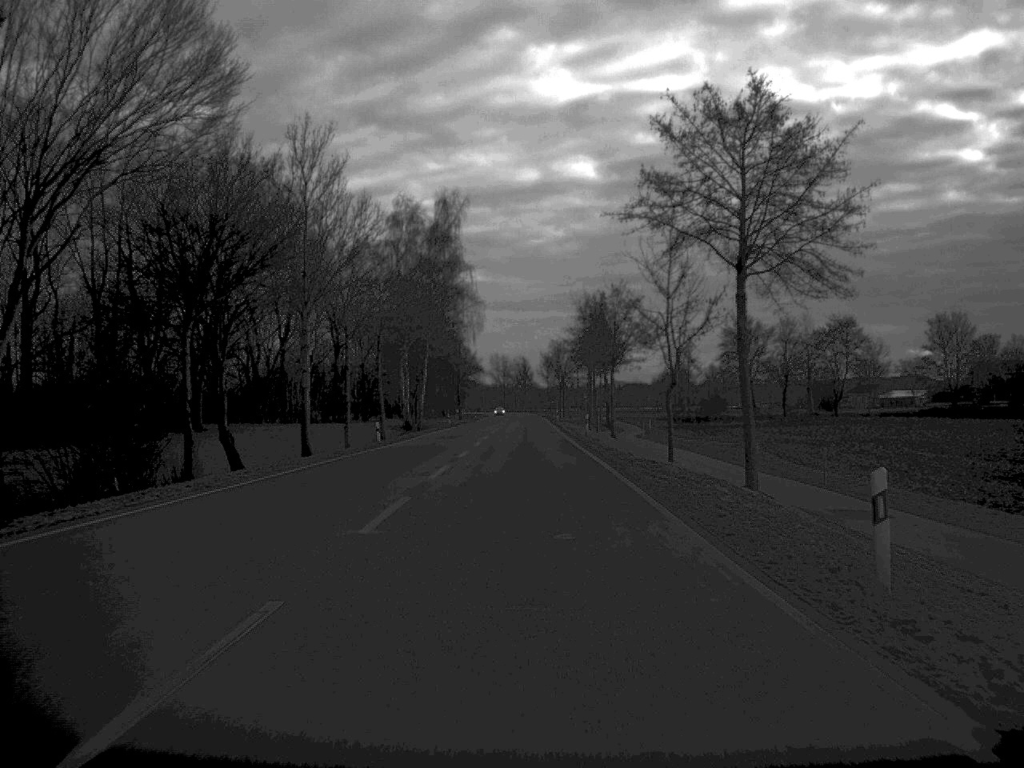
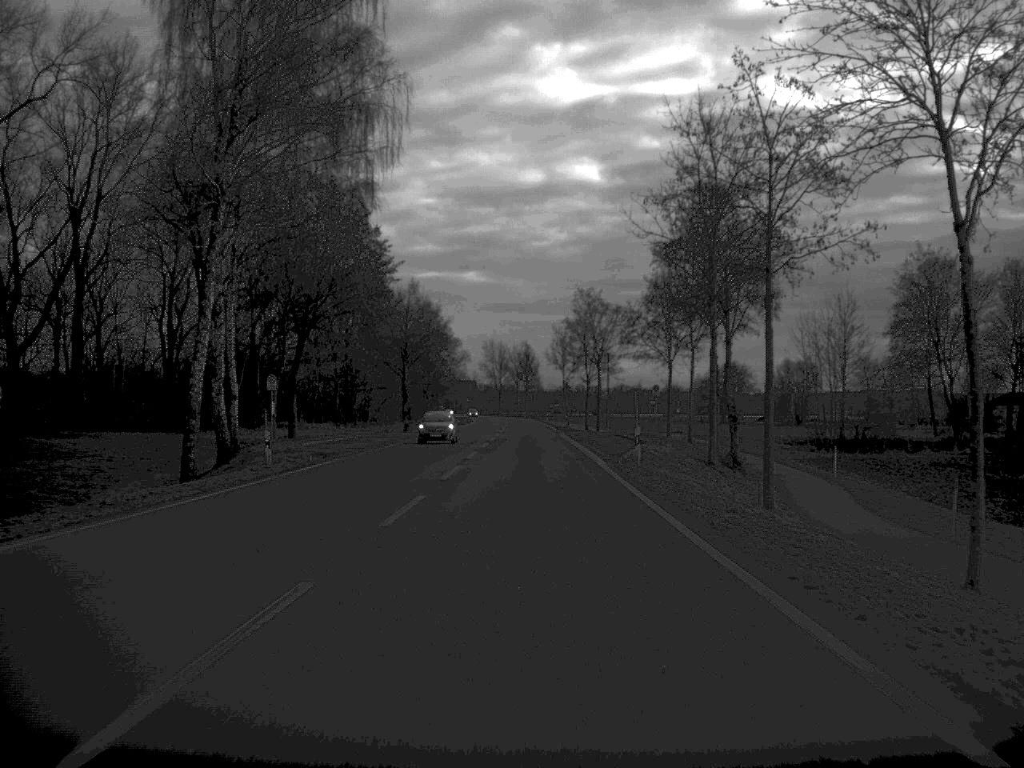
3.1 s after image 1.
(-0.1, +81.7) m; 0°
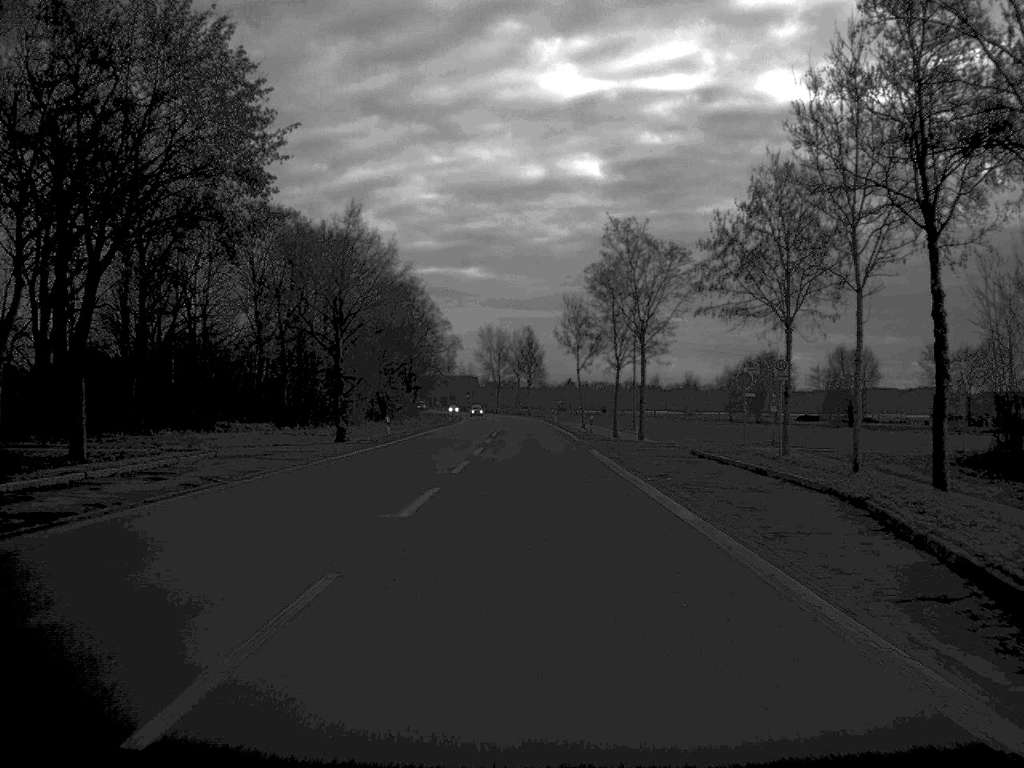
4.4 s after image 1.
(-0.1, +34.9) m; 0°
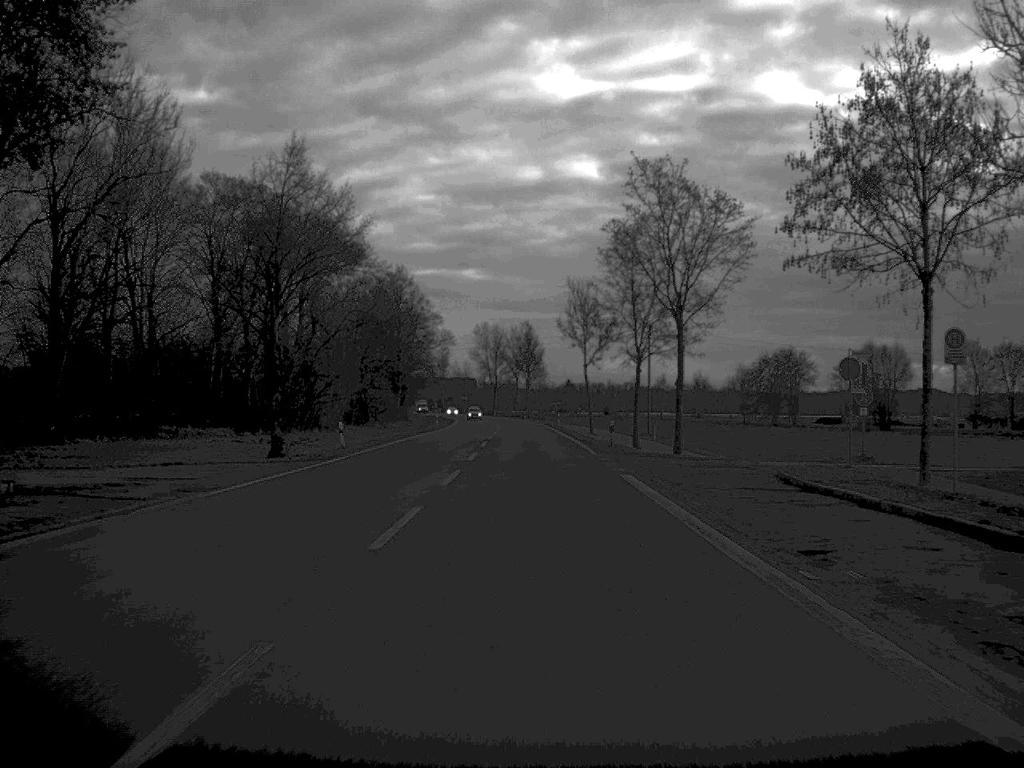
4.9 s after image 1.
(0.0, +15.6) m; 0°
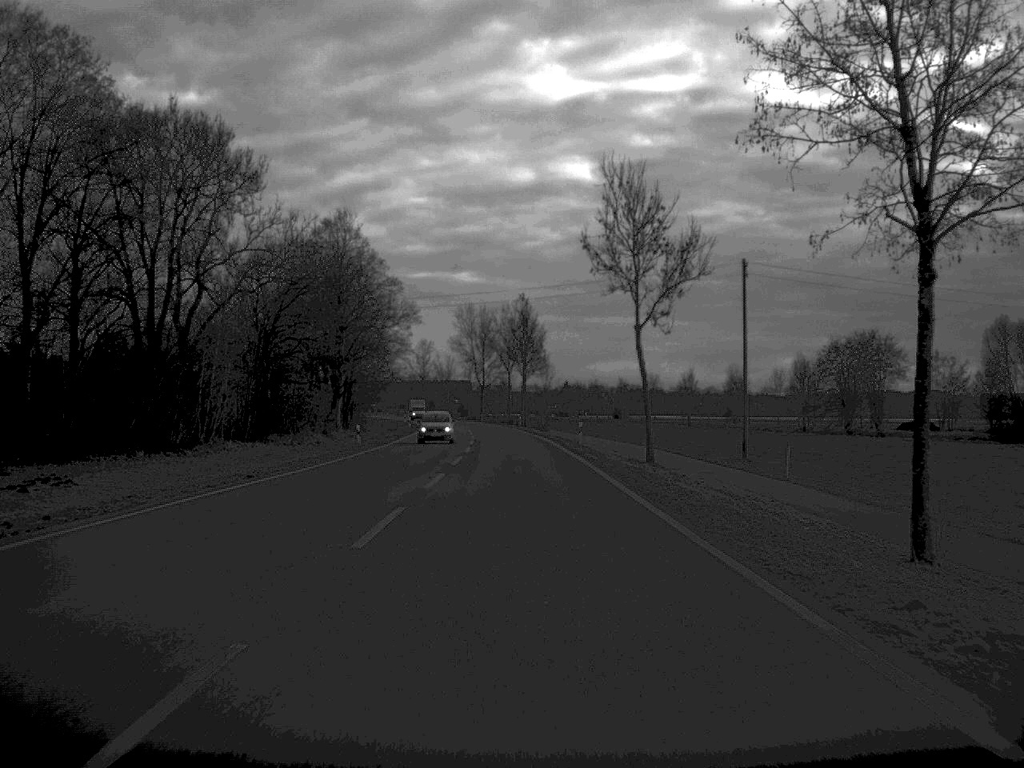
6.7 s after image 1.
(+0.1, +47.6) m; 0°
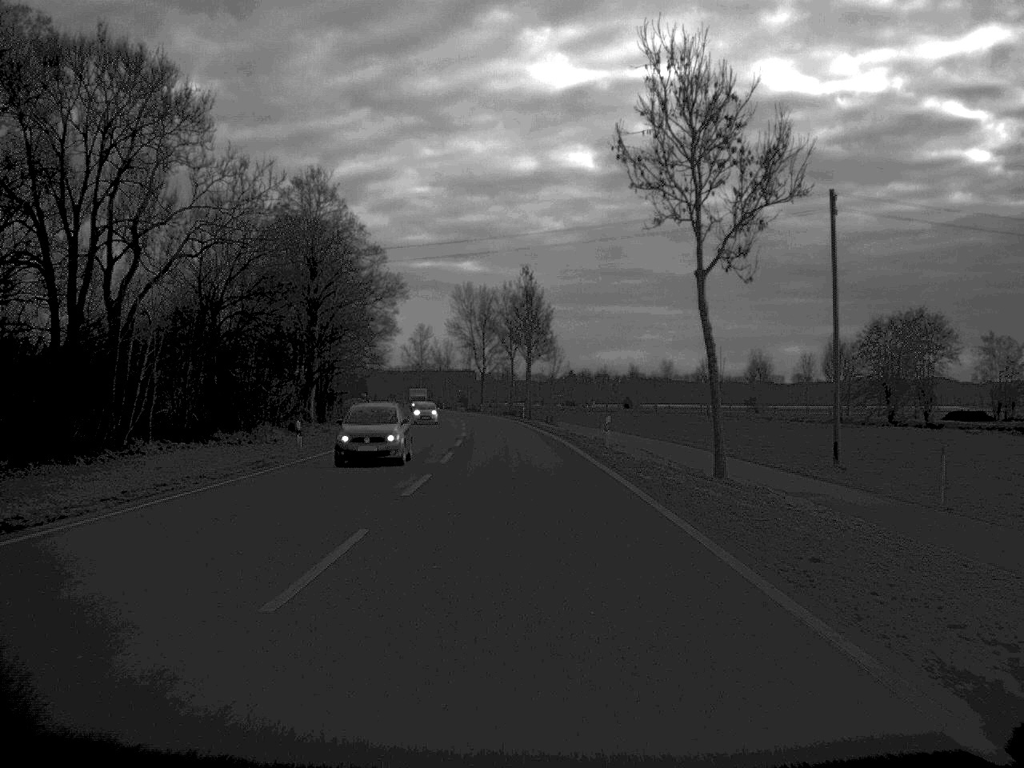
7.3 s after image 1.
(0.0, +16.3) m; 0°
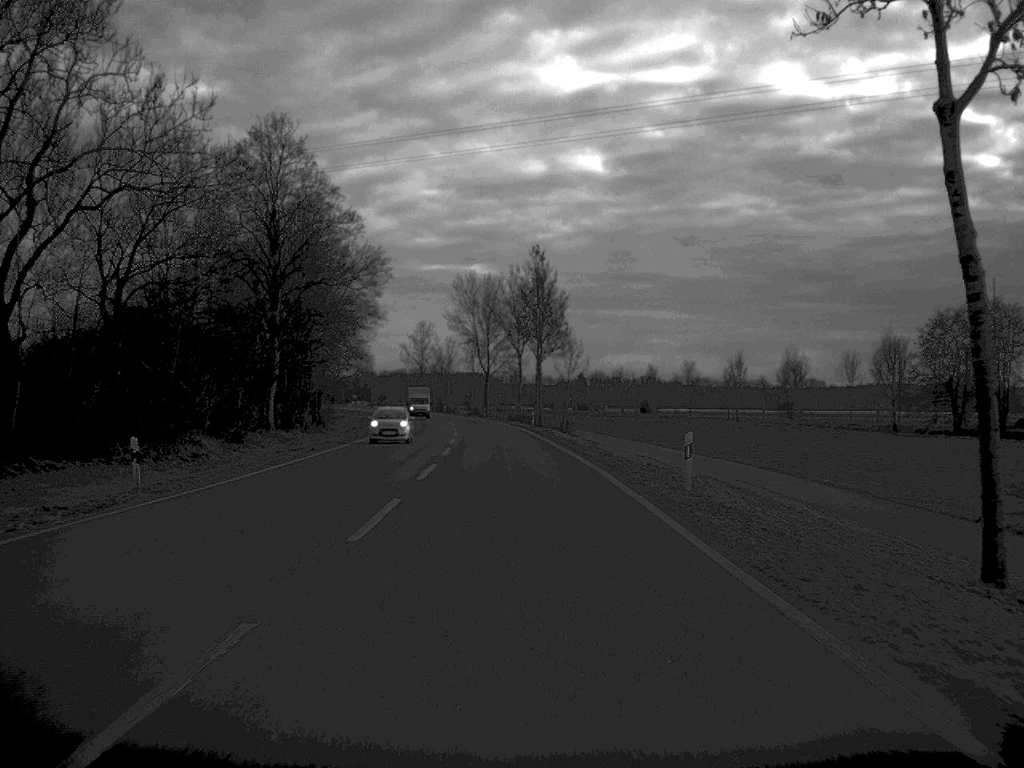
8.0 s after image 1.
(-0.1, +18.6) m; 0°
